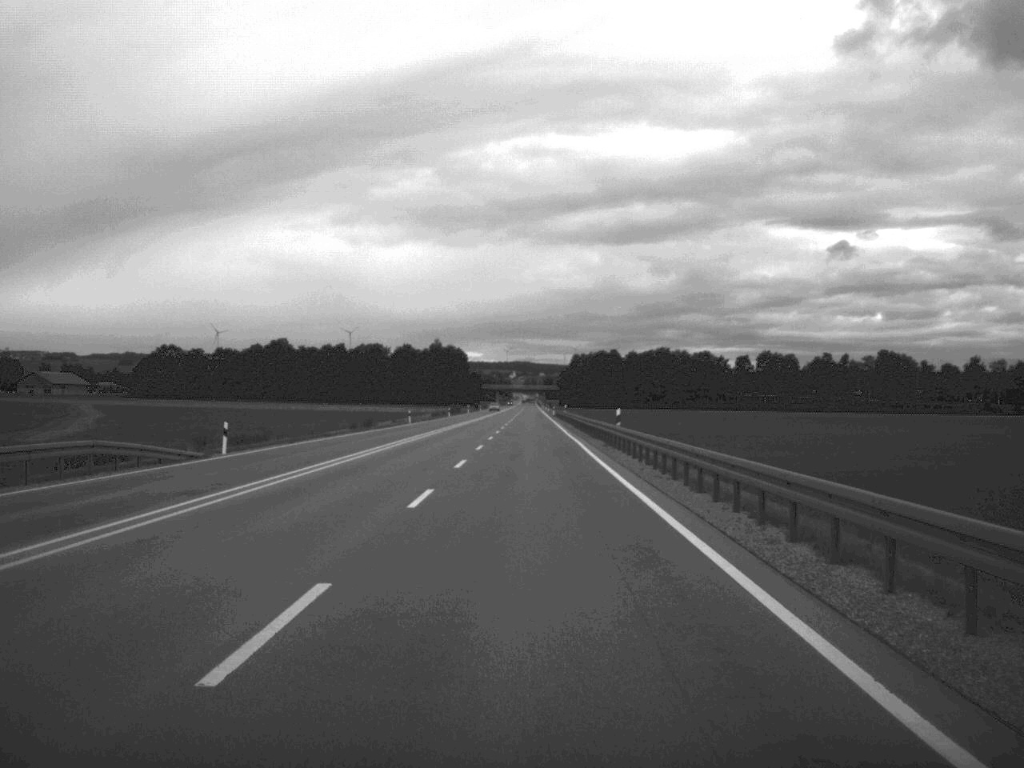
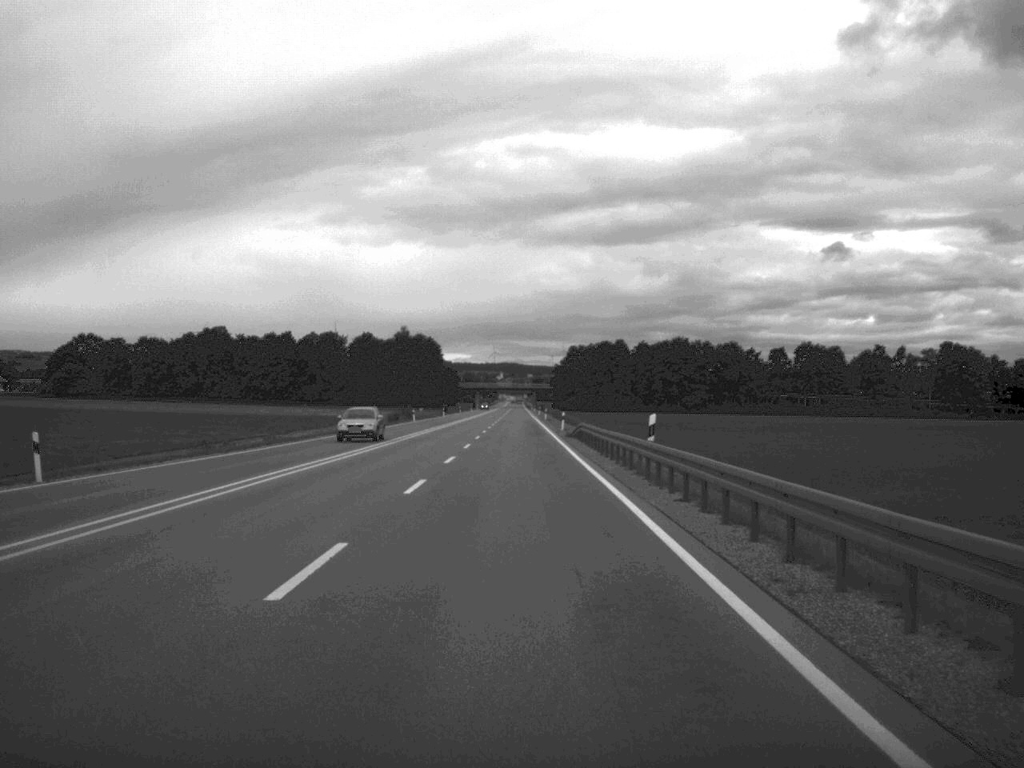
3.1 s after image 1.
(+0.4, +80.7) m; 0°
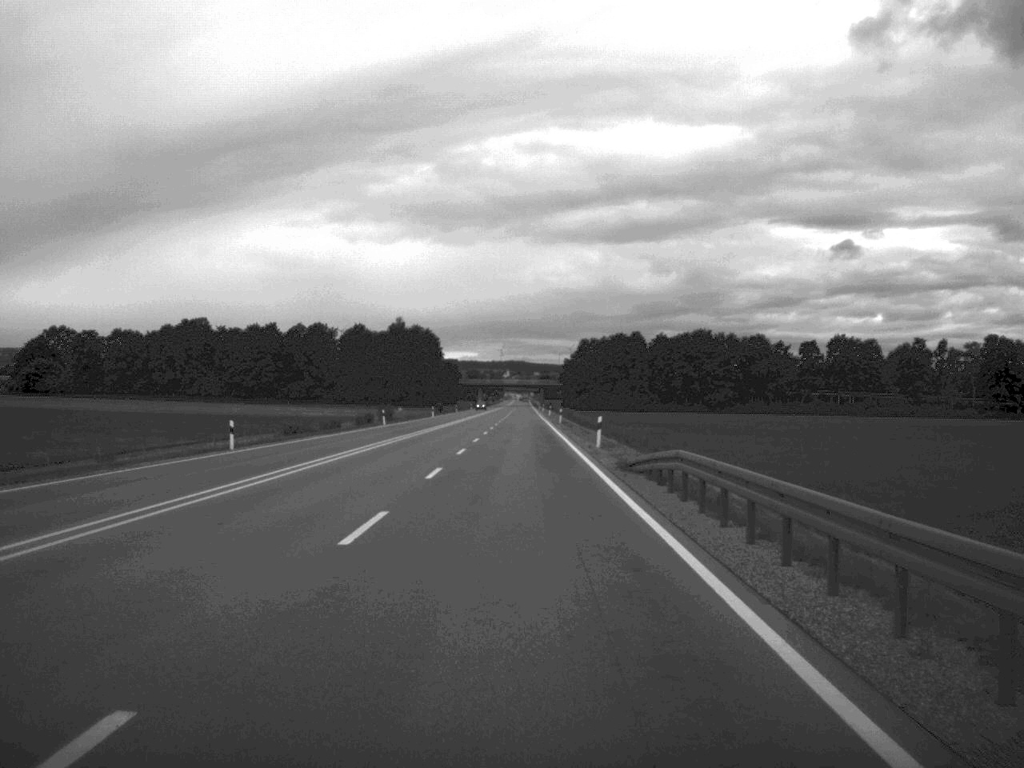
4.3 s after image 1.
(-0.1, +31.7) m; 0°
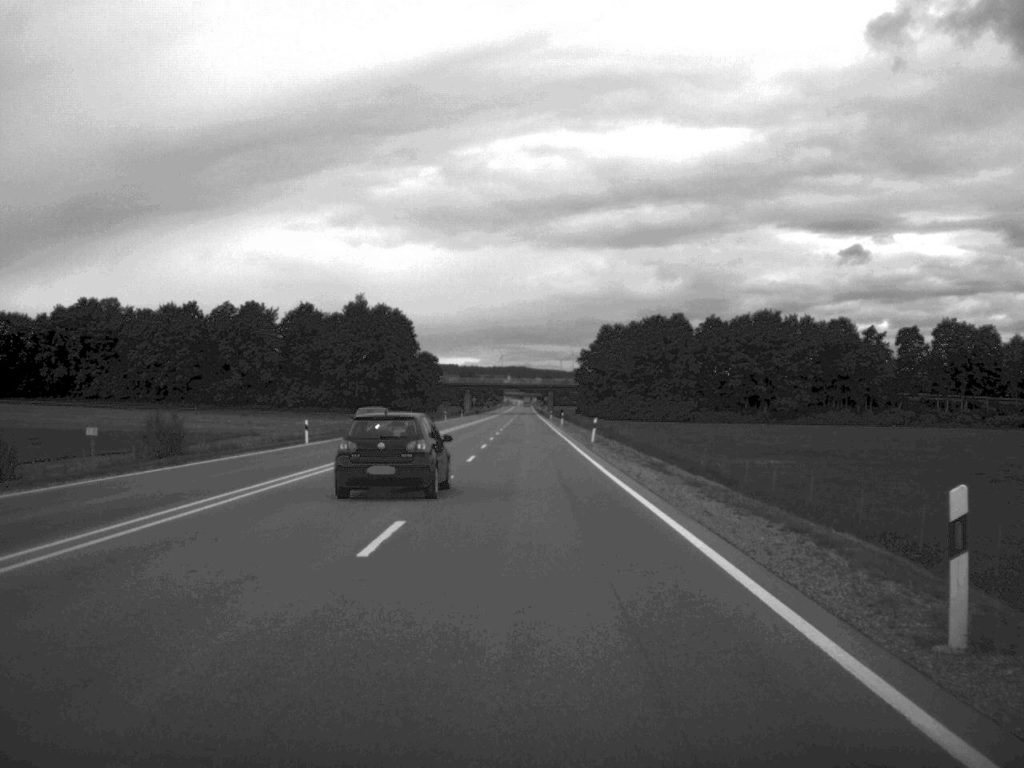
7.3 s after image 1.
(-0.4, +84.9) m; 0°
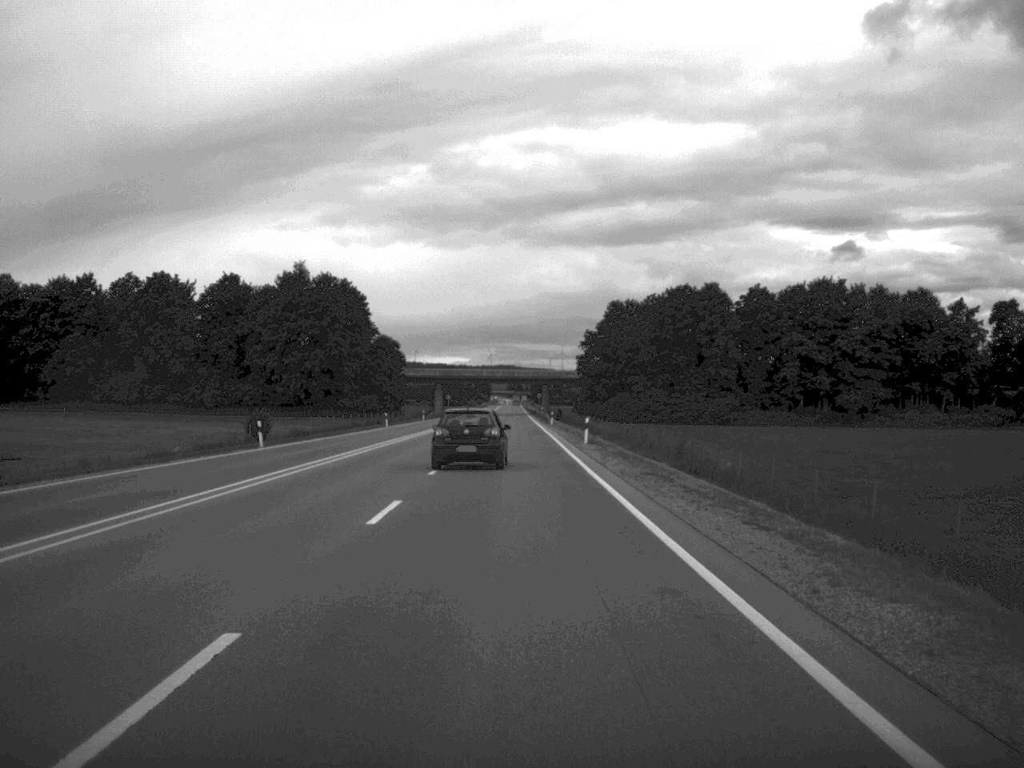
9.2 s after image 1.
(+0.2, +56.4) m; 0°
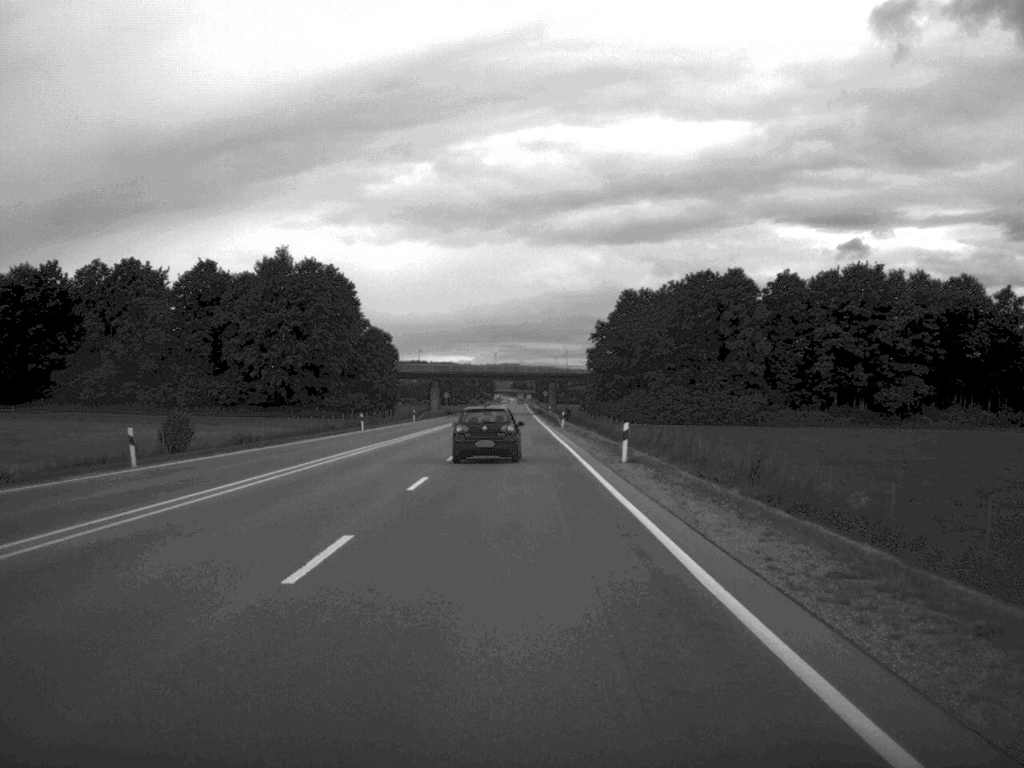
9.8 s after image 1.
(0.0, +17.6) m; 0°
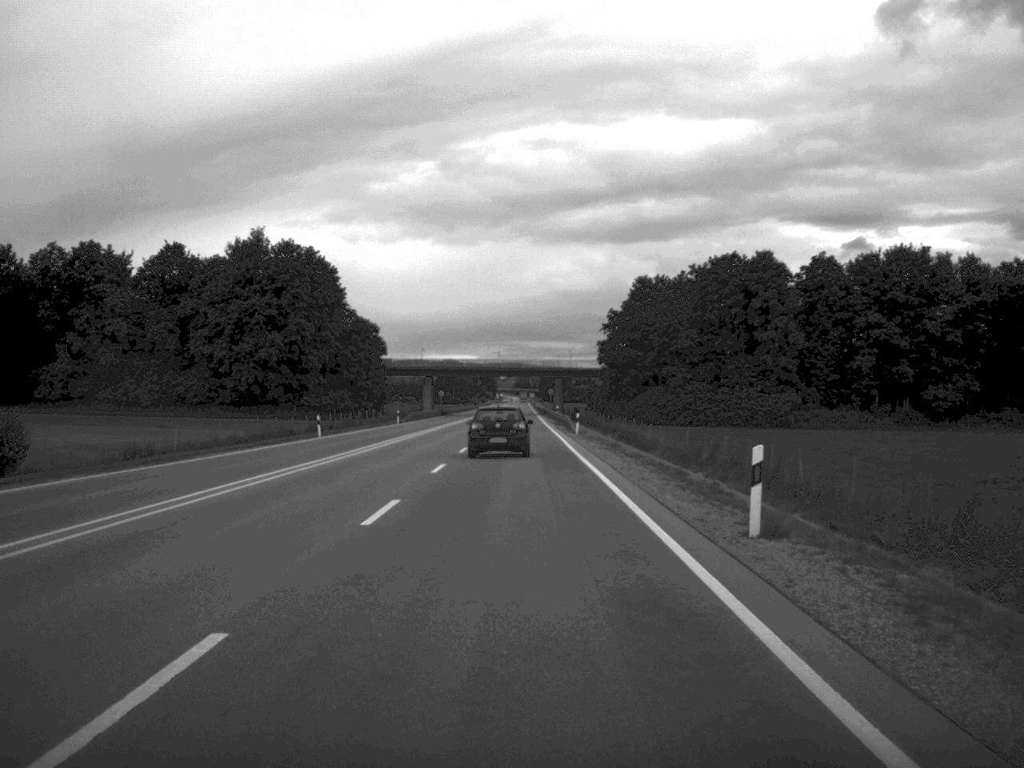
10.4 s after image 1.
(0.0, +18.5) m; 0°
